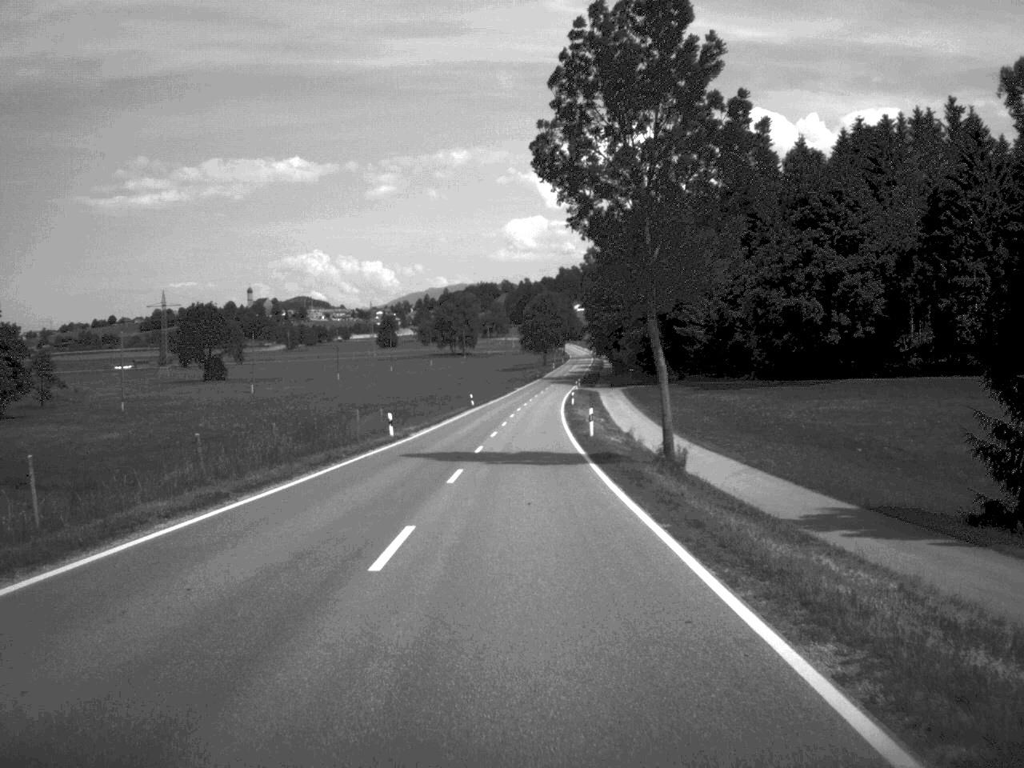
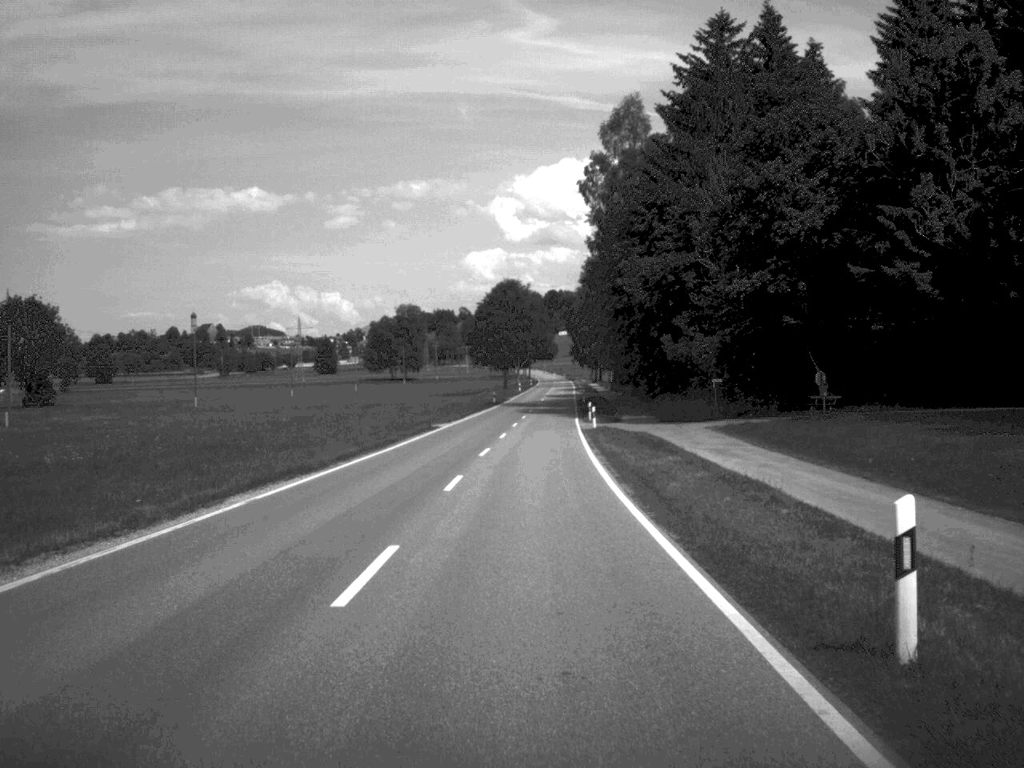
(+0.9, +85.3) m; +2°
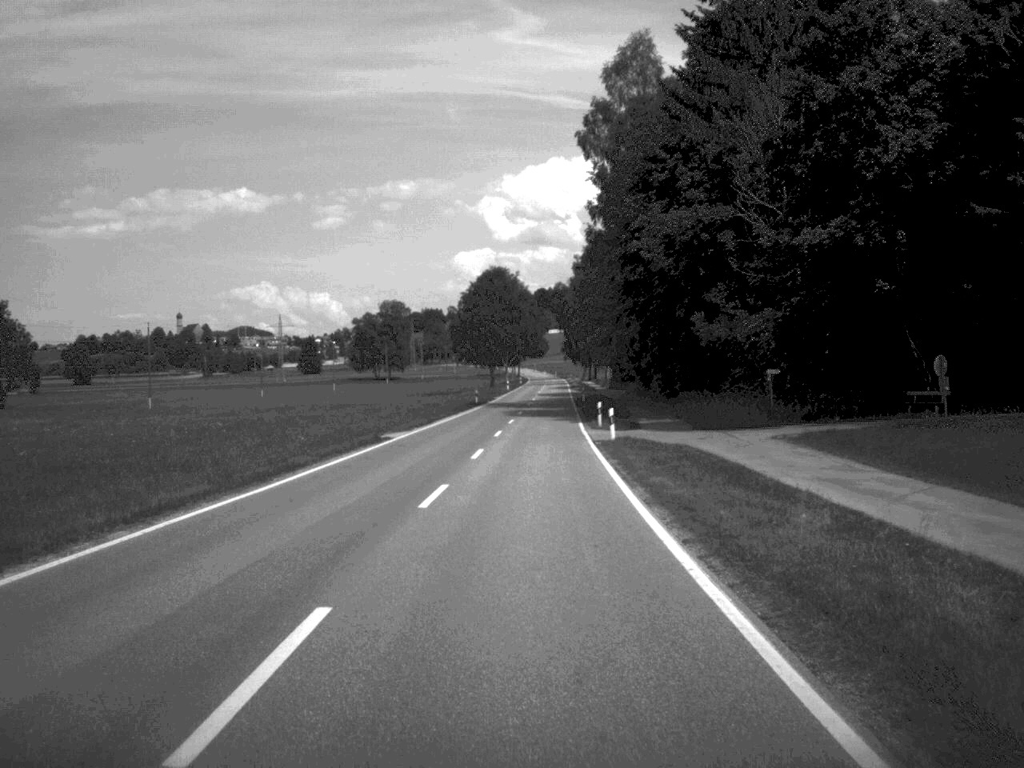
(+0.1, +16.4) m; 0°
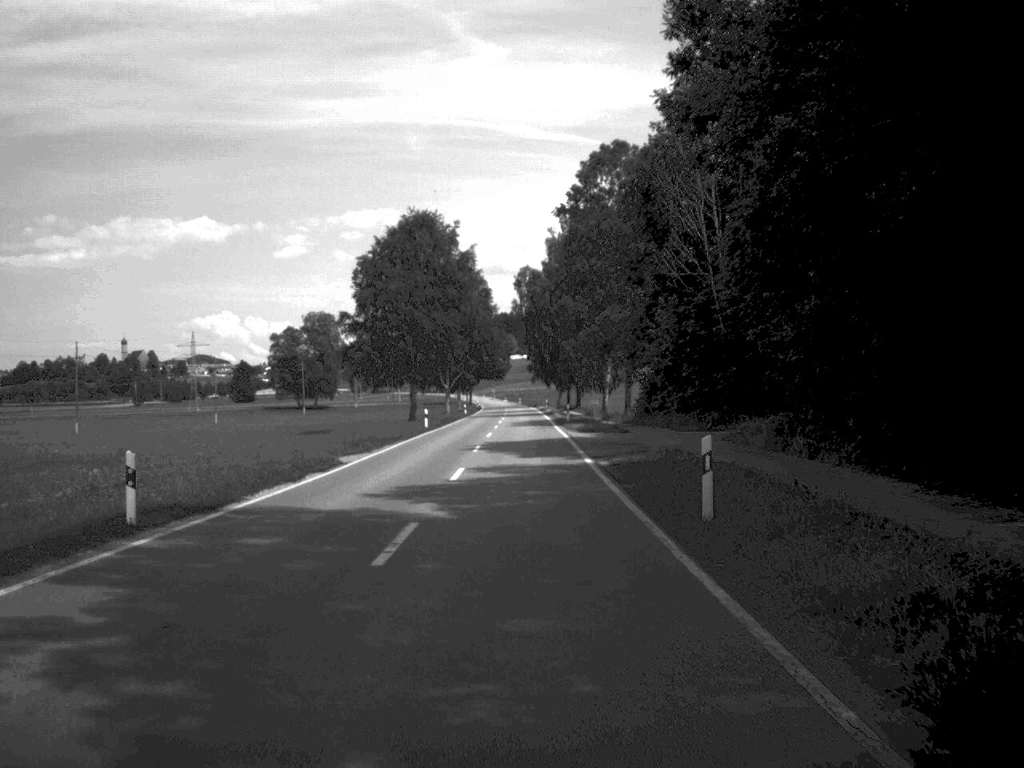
(+1.2, +70.0) m; +2°
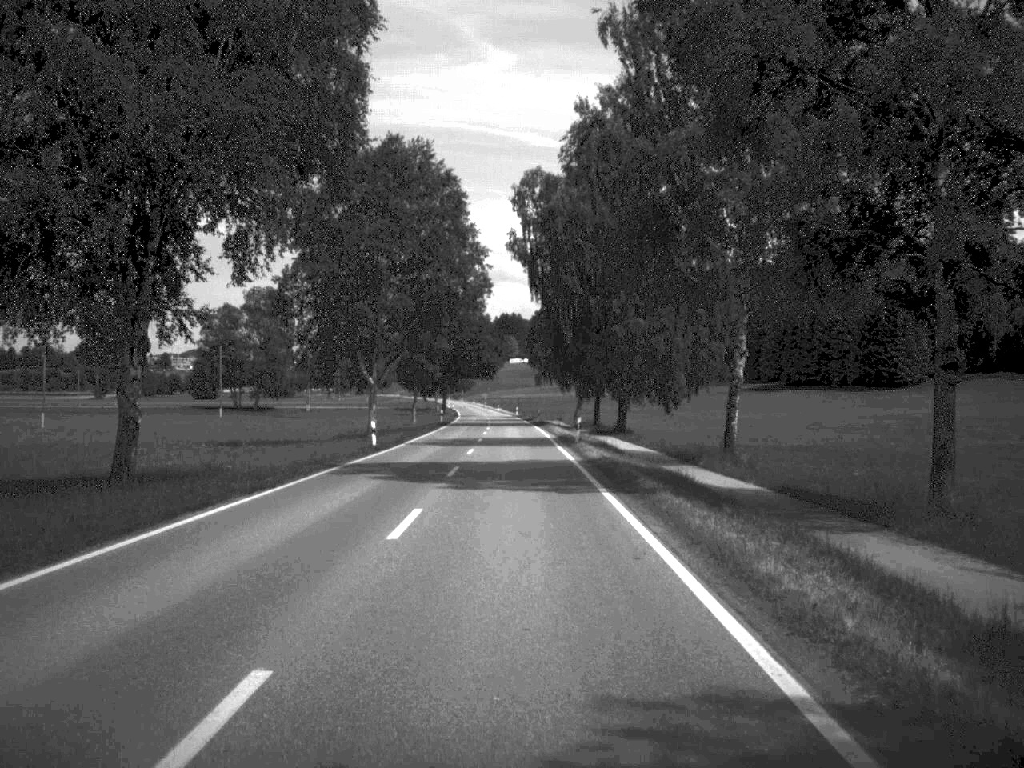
(0.0, +68.7) m; 0°
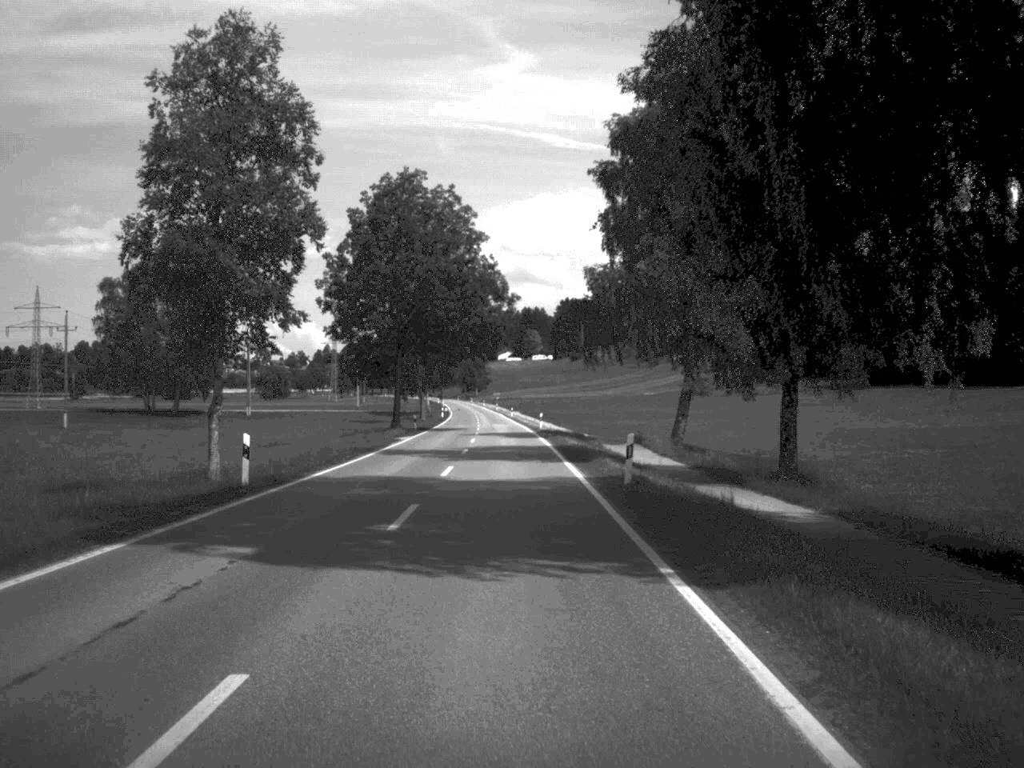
(-0.5, +70.5) m; -1°
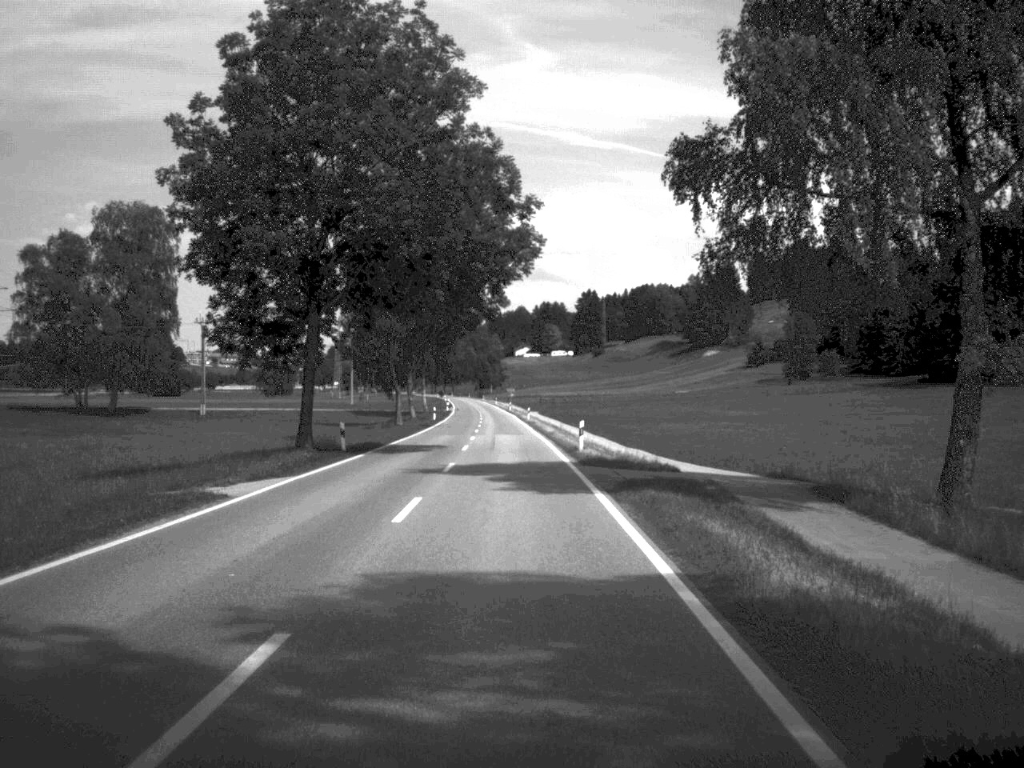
(-0.2, +34.5) m; -1°
